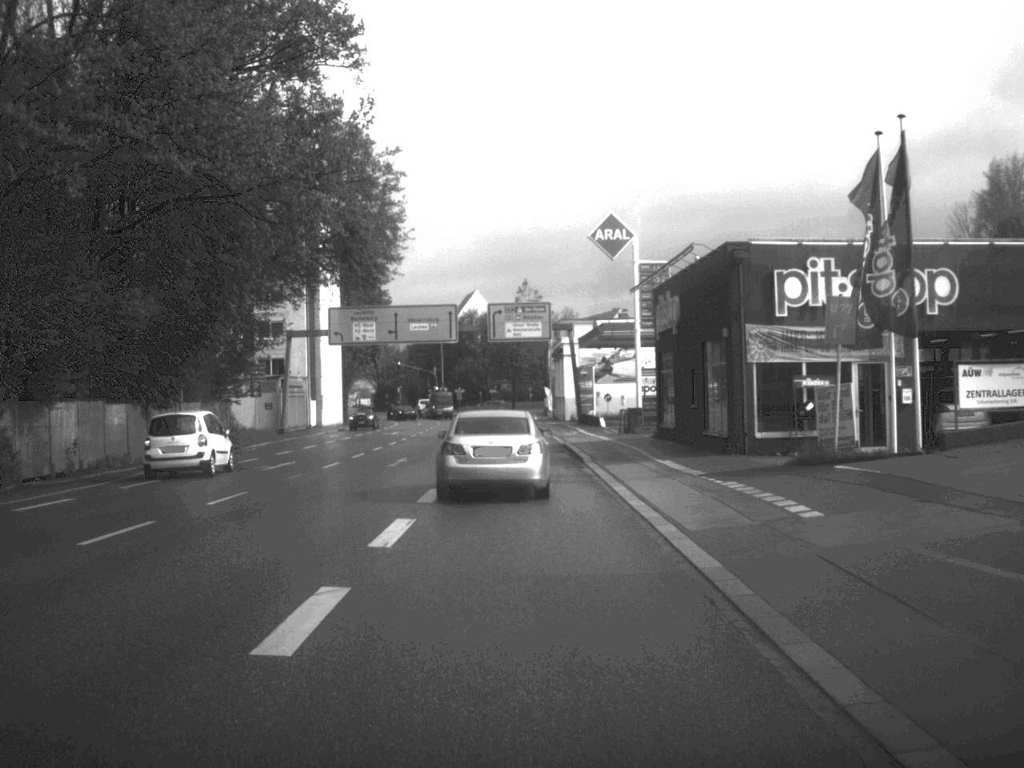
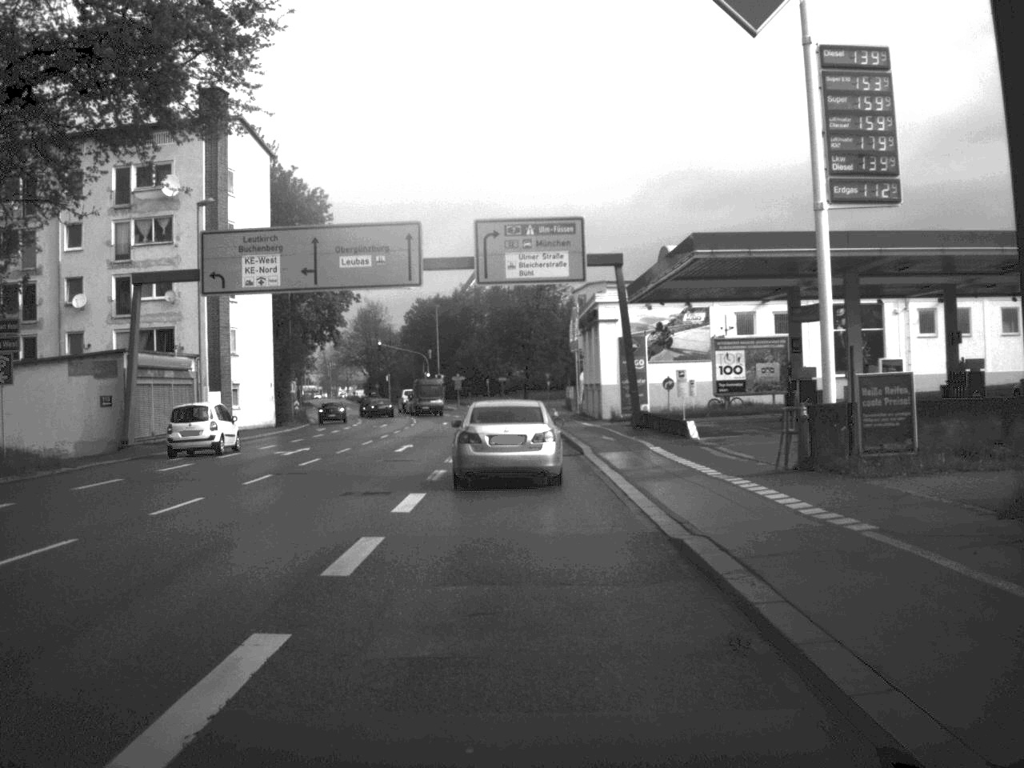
(-0.1, +32.5) m; -1°
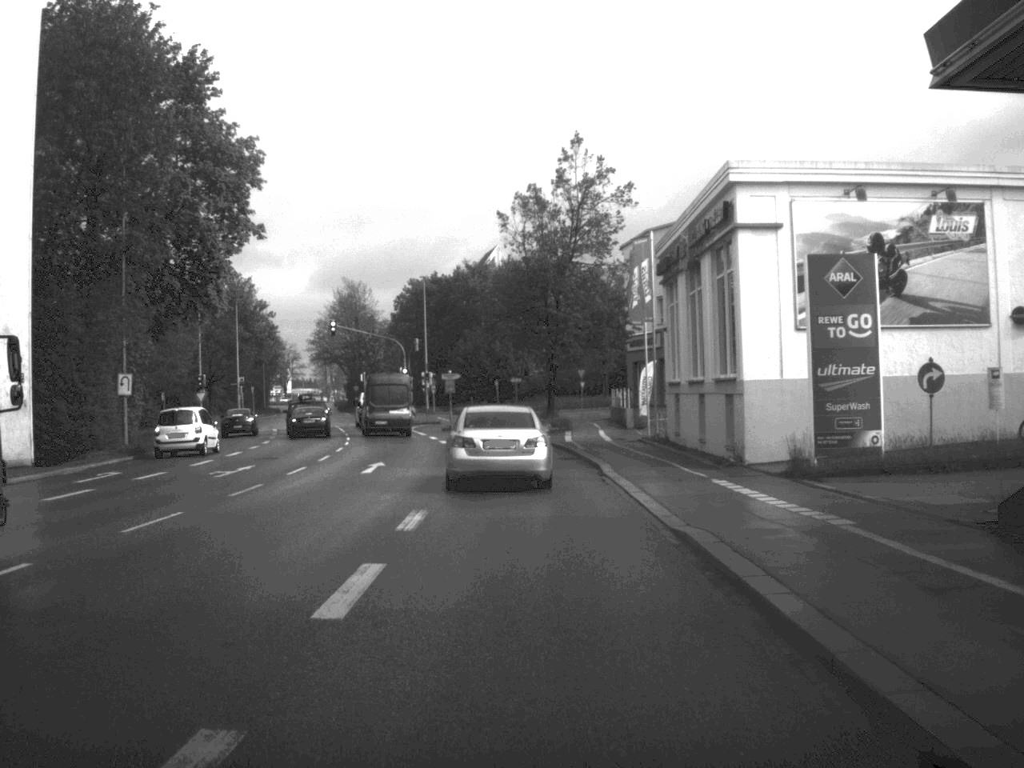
(-0.4, +37.4) m; -1°
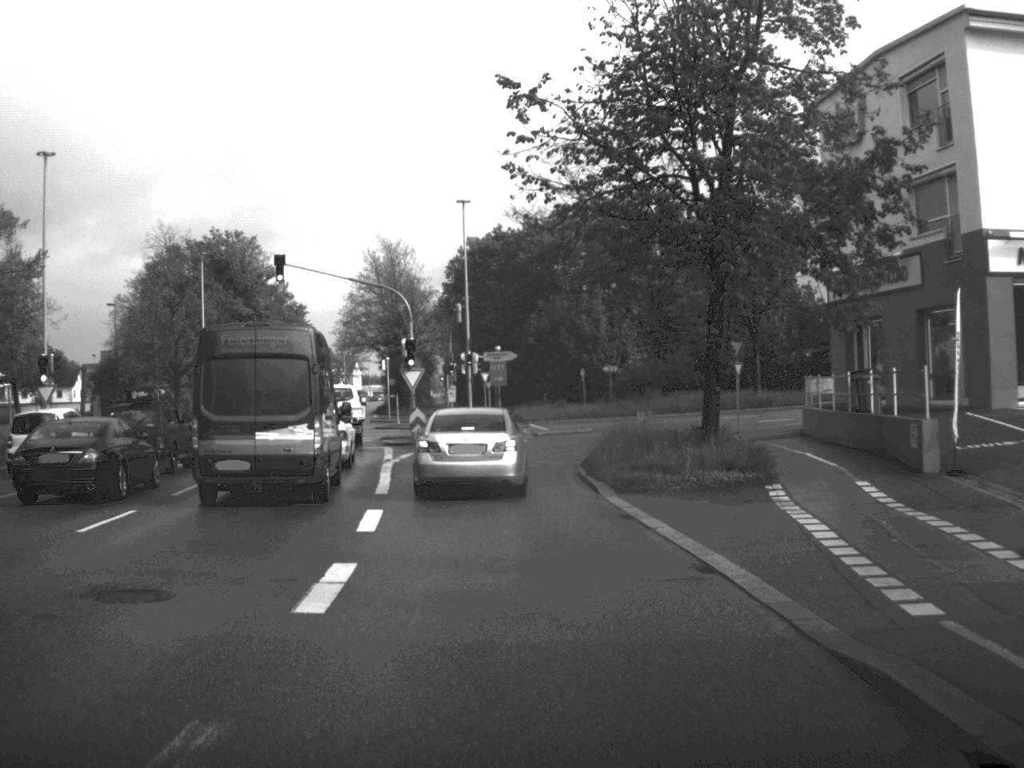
(-0.6, +35.7) m; -4°
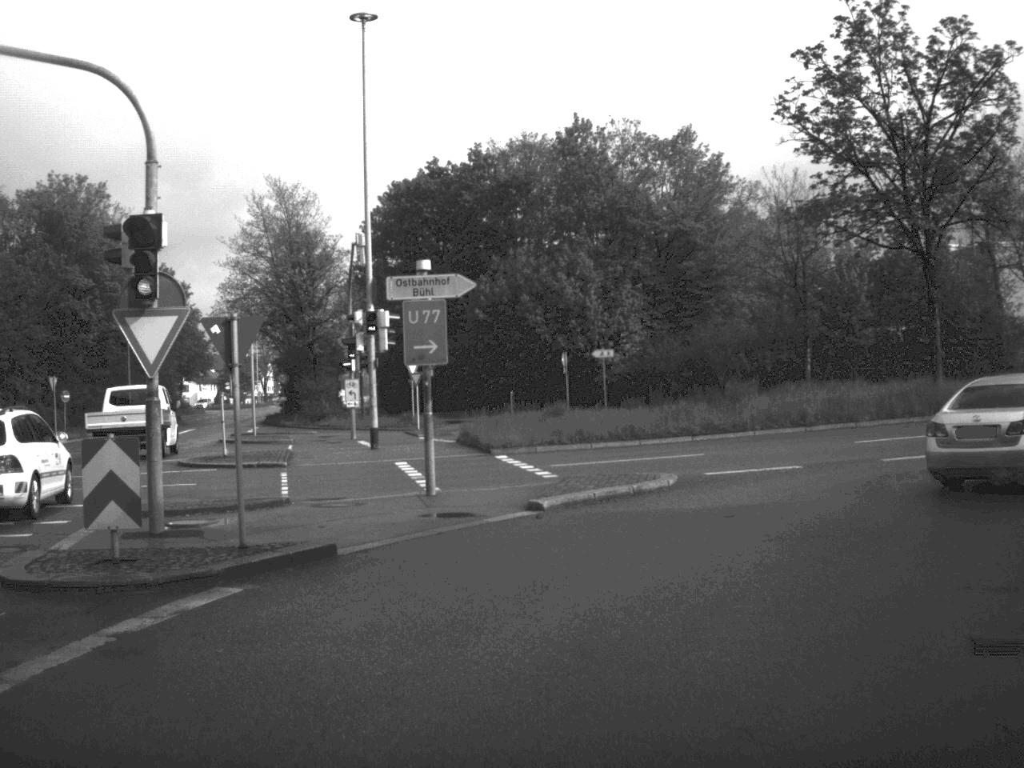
(-0.6, +29.4) m; +3°
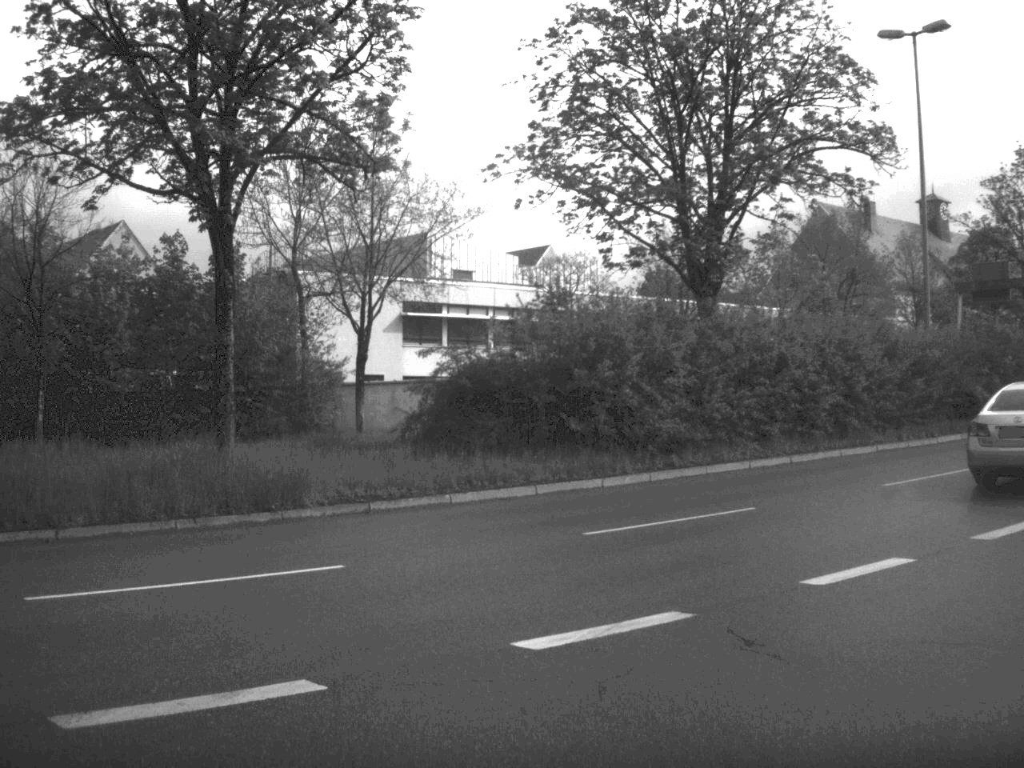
(+3.7, +14.1) m; +33°
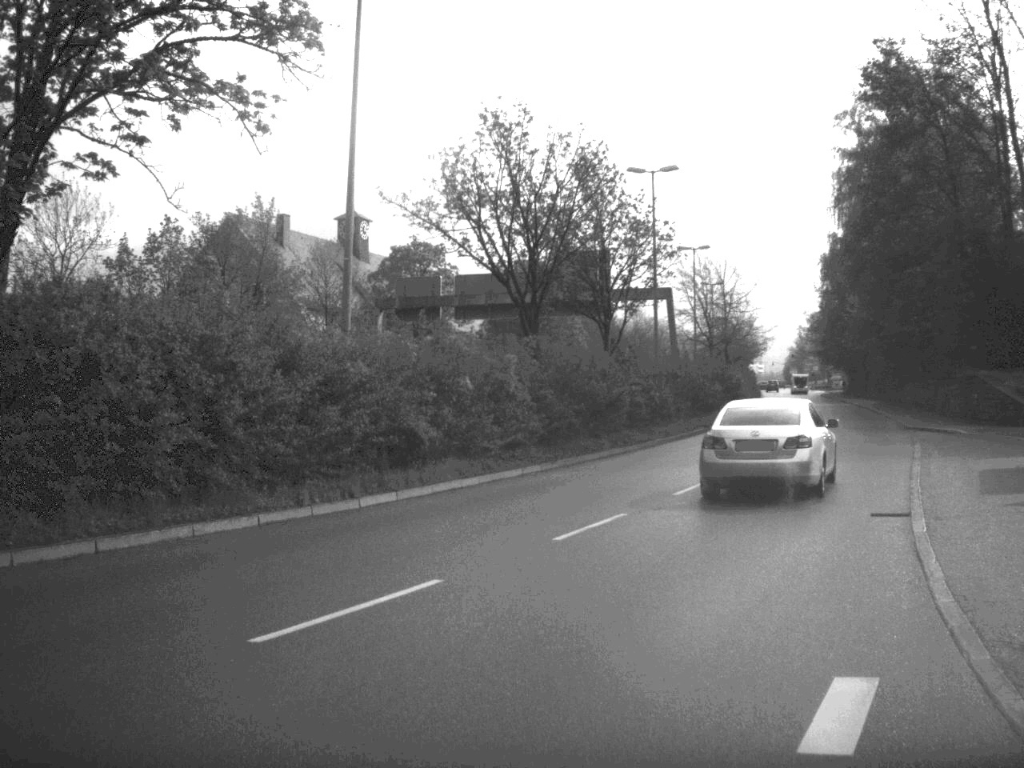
(+2.3, +9.7) m; +26°
